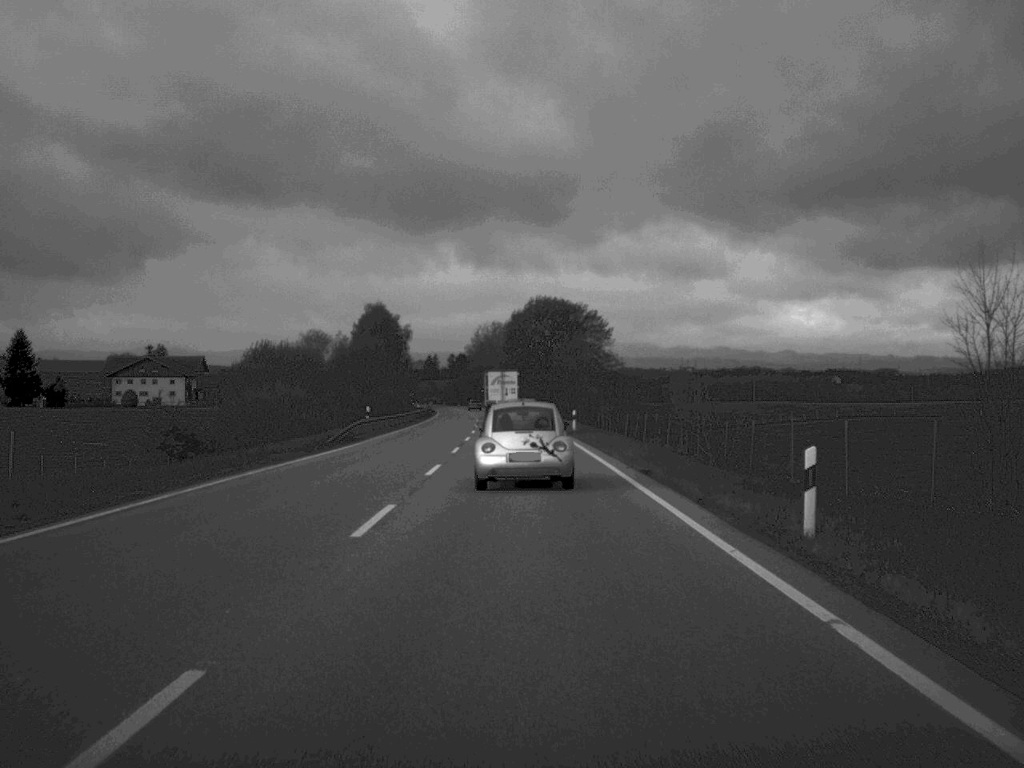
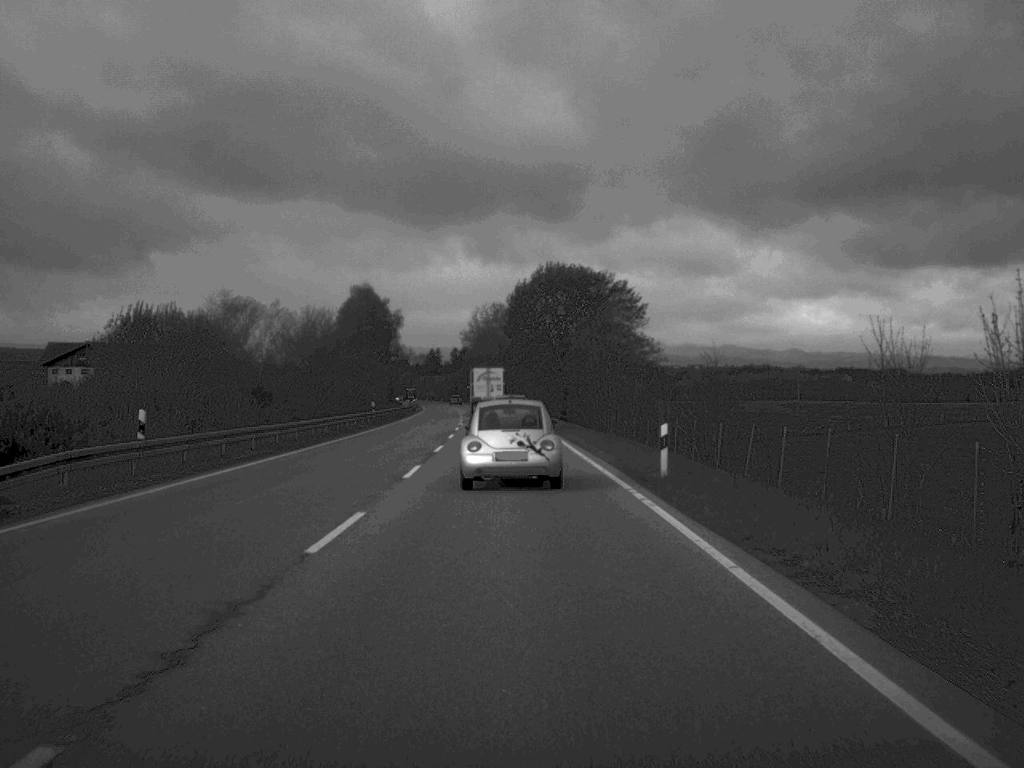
(-0.1, +40.0) m; 0°
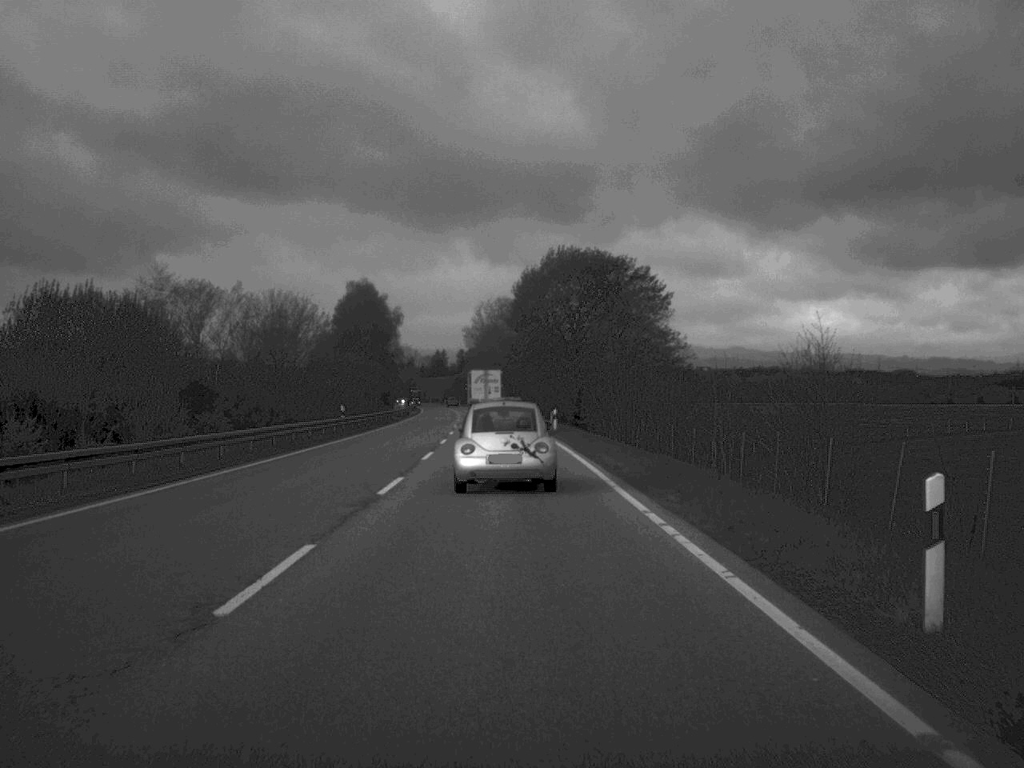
(0.0, +12.0) m; 0°
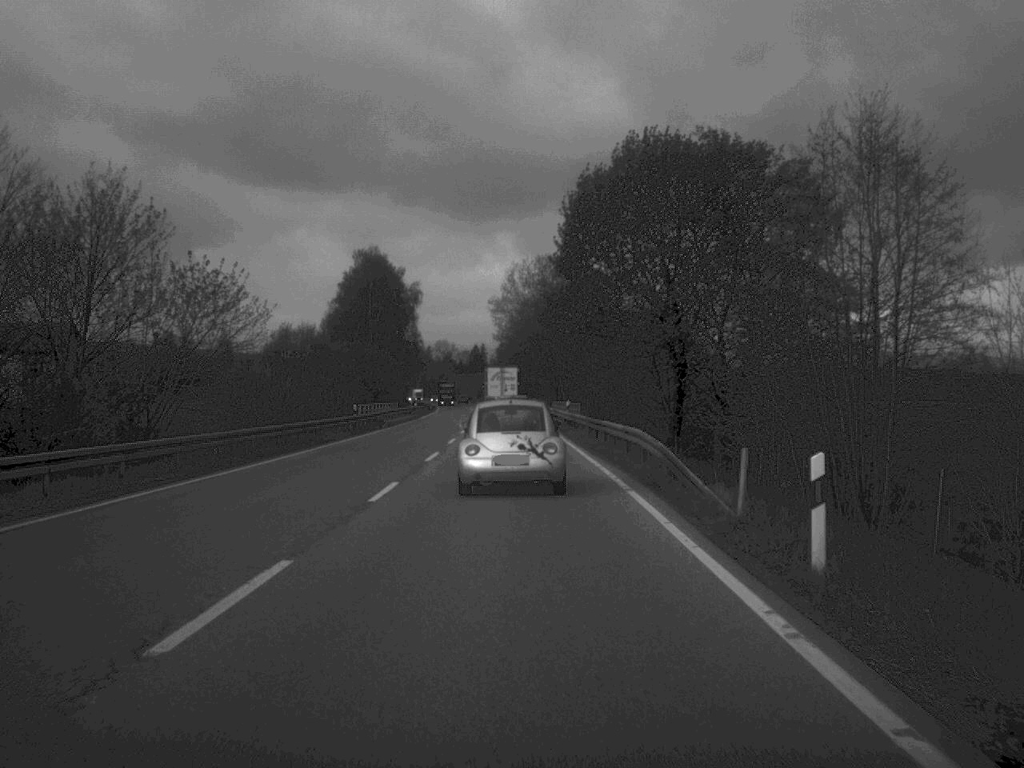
(-0.8, +48.6) m; -2°
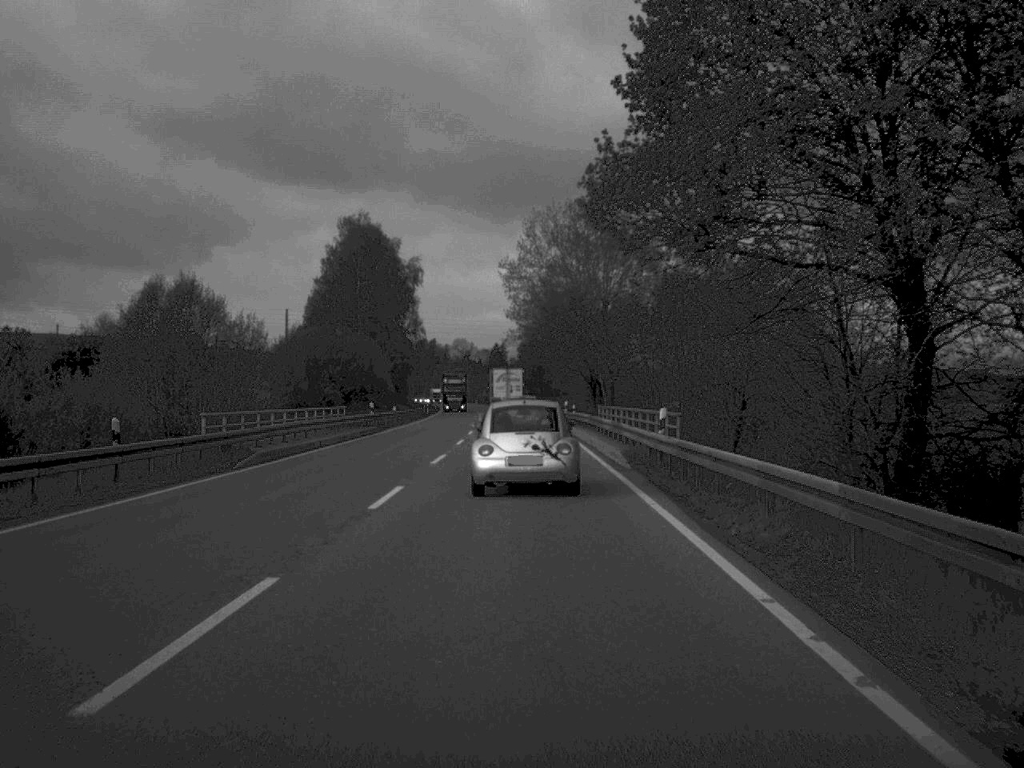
(-0.3, +36.6) m; -1°
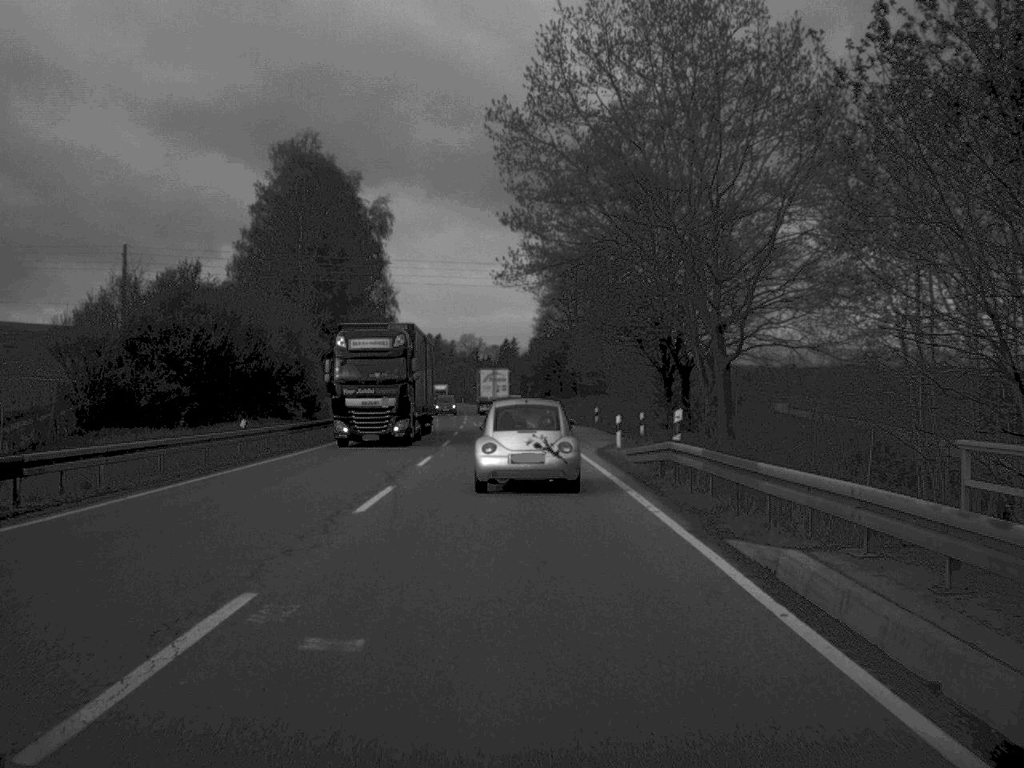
(-0.2, +48.1) m; -1°
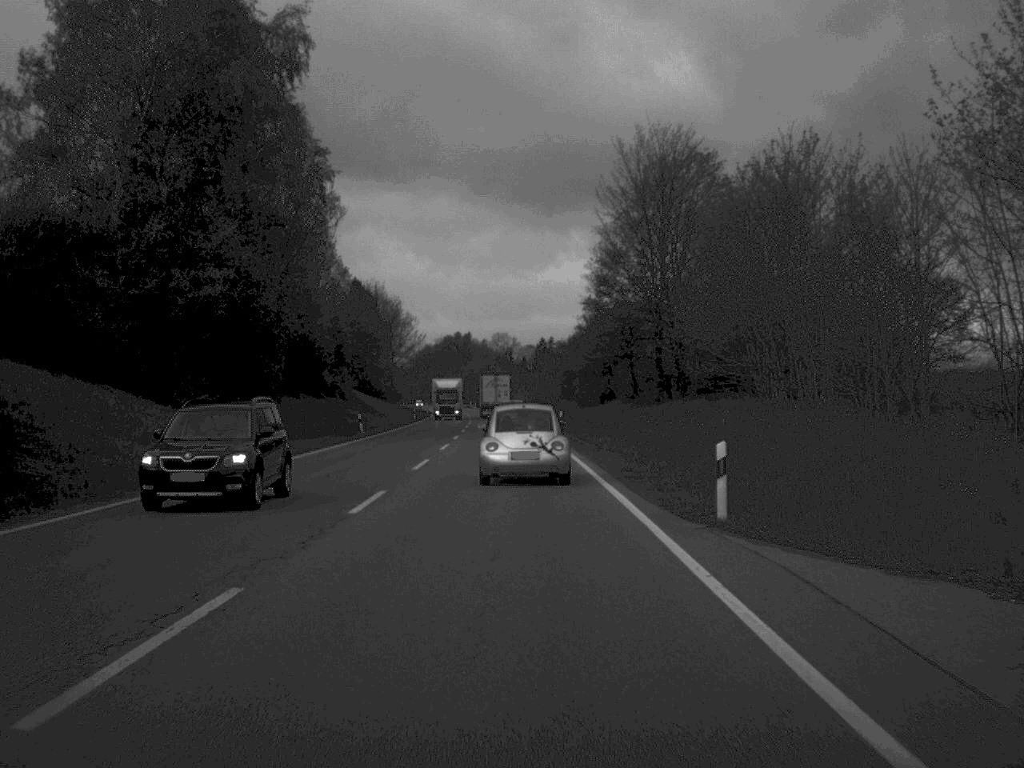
(-0.7, +57.9) m; -2°
